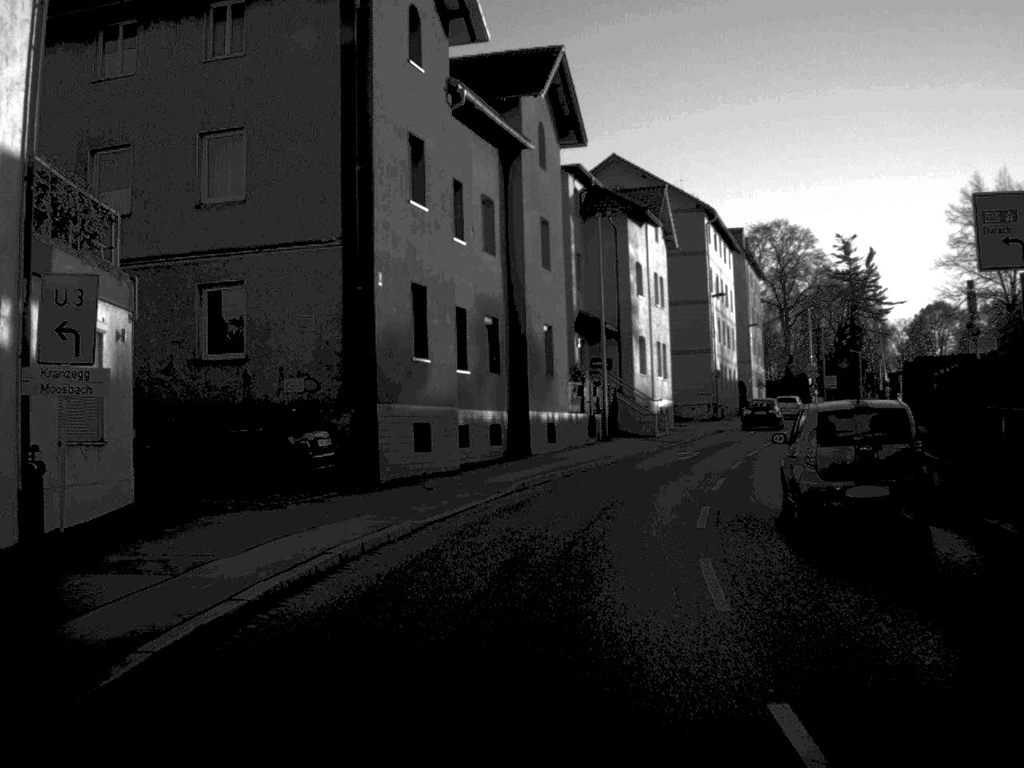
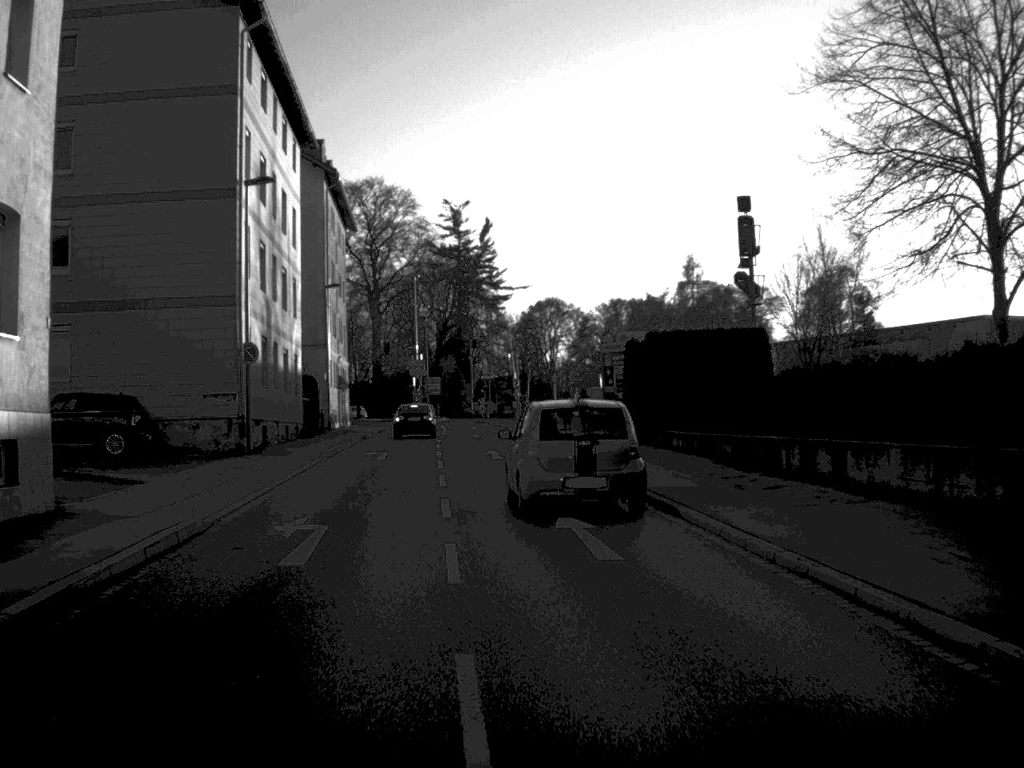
(+6.8, +39.8) m; +18°
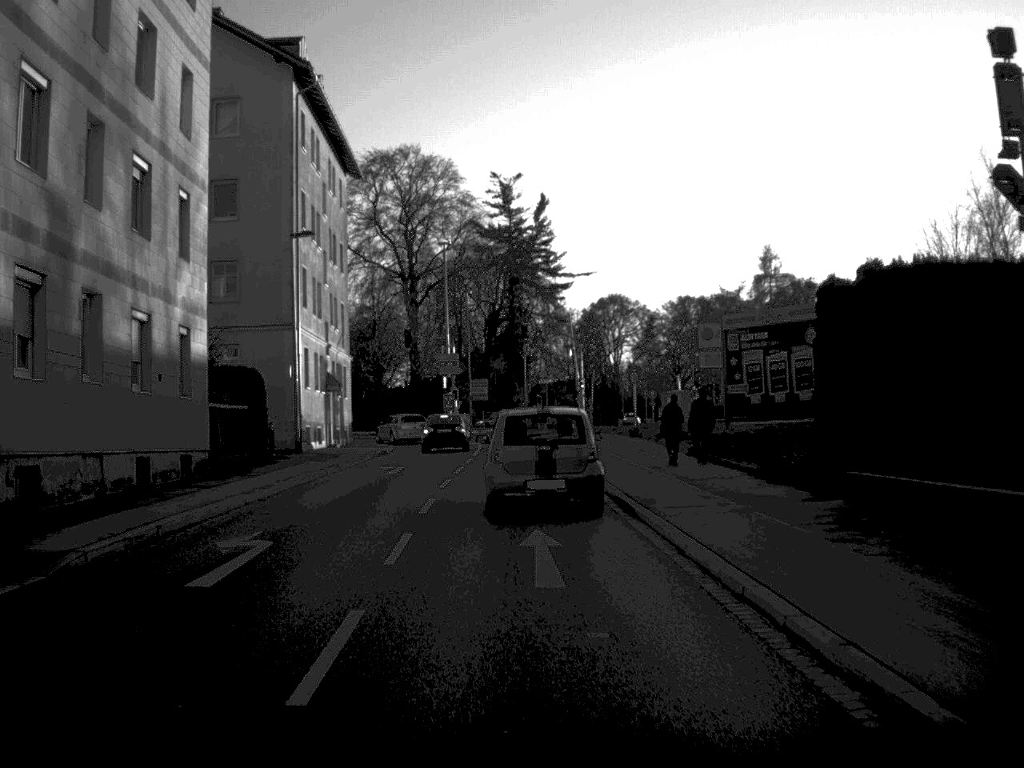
(-0.4, +22.2) m; -3°
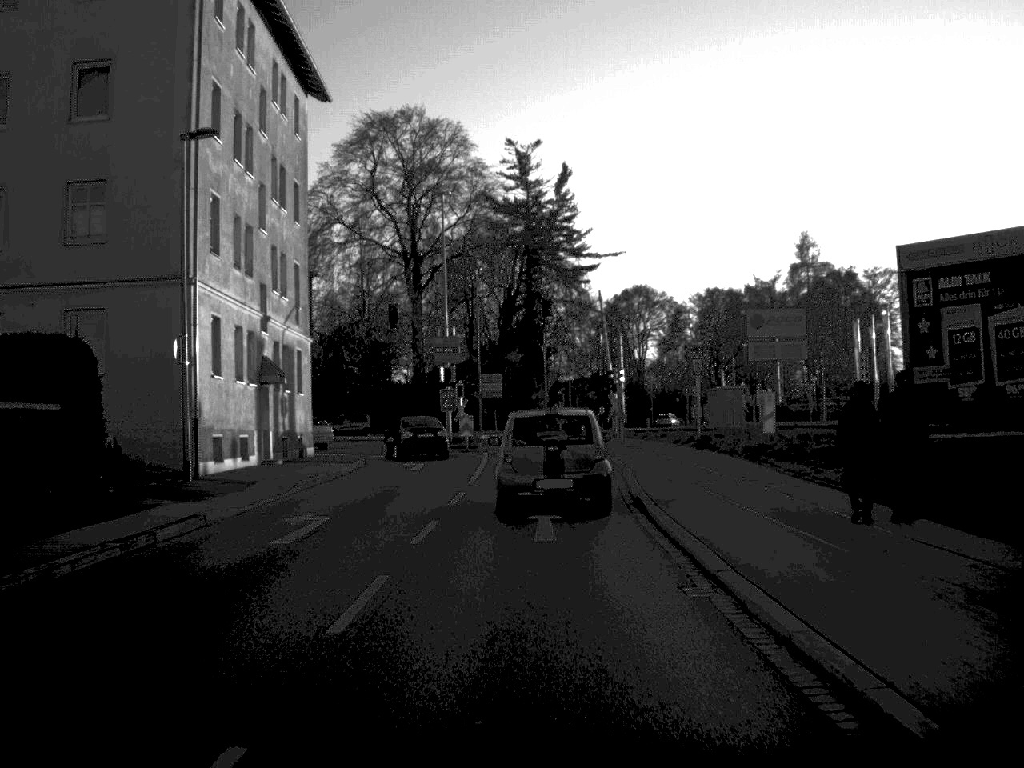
(-0.2, +15.8) m; -1°
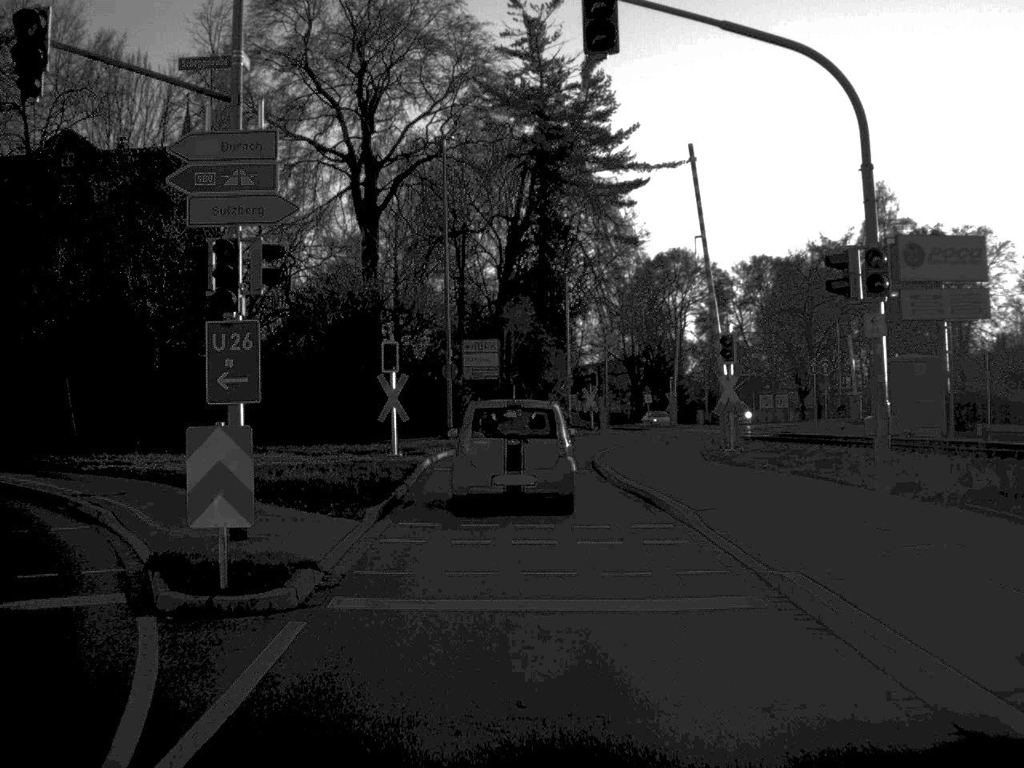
(+0.2, +37.6) m; -1°
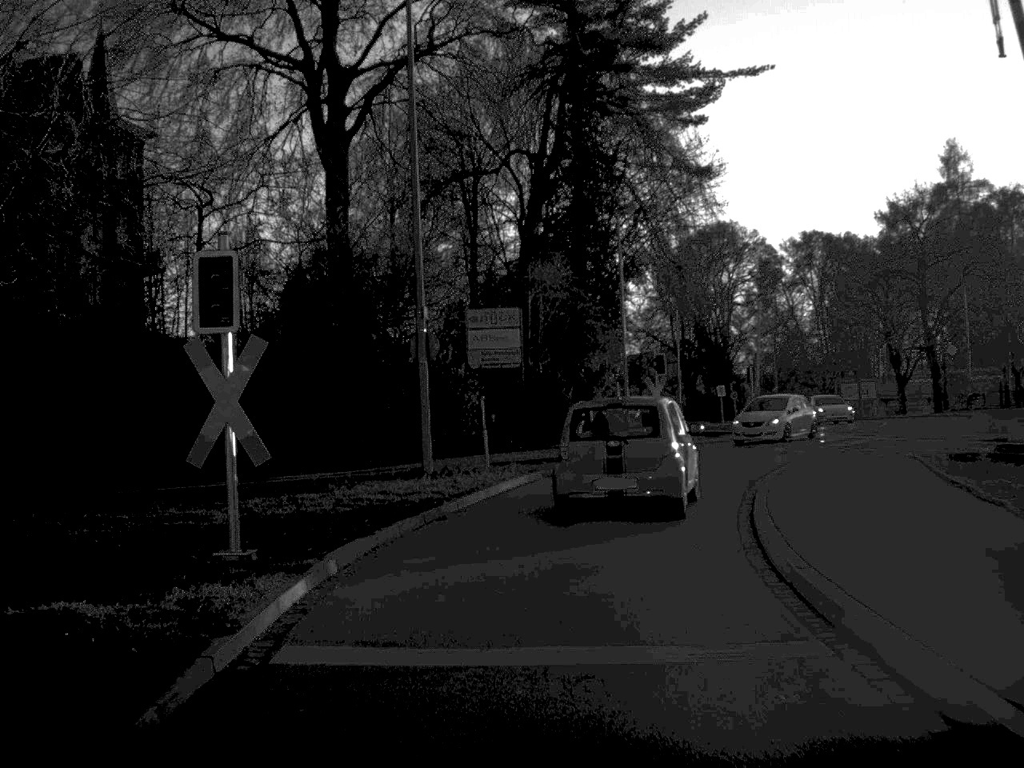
(-0.3, +20.3) m; -1°
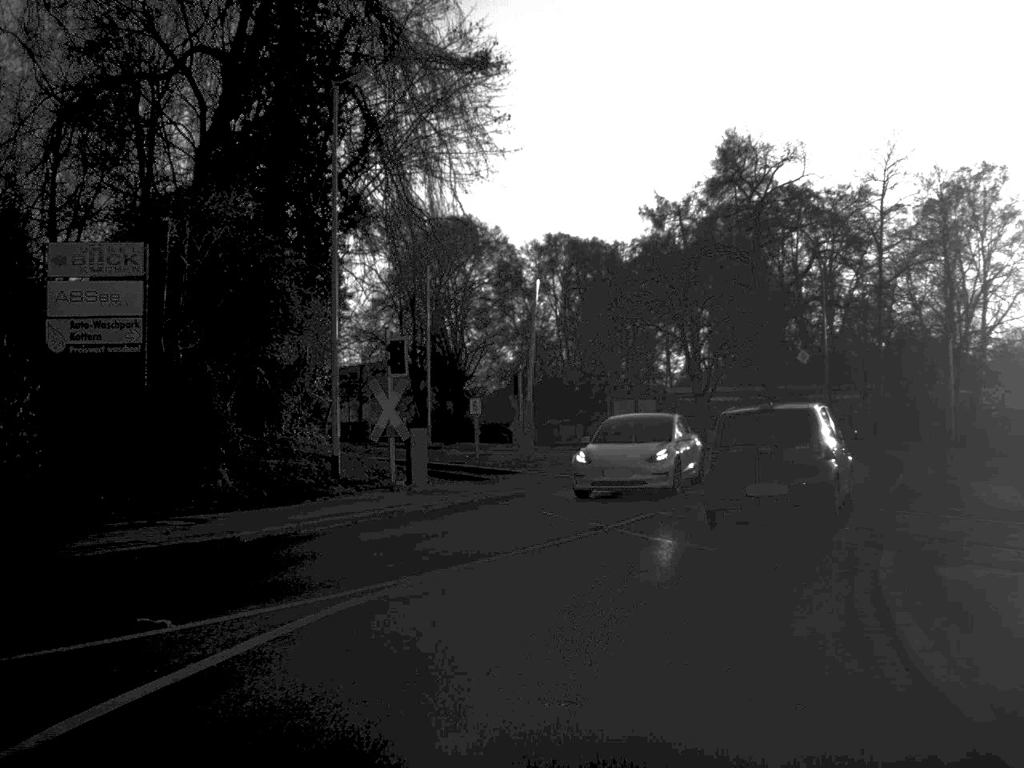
(+1.4, +19.0) m; +13°
